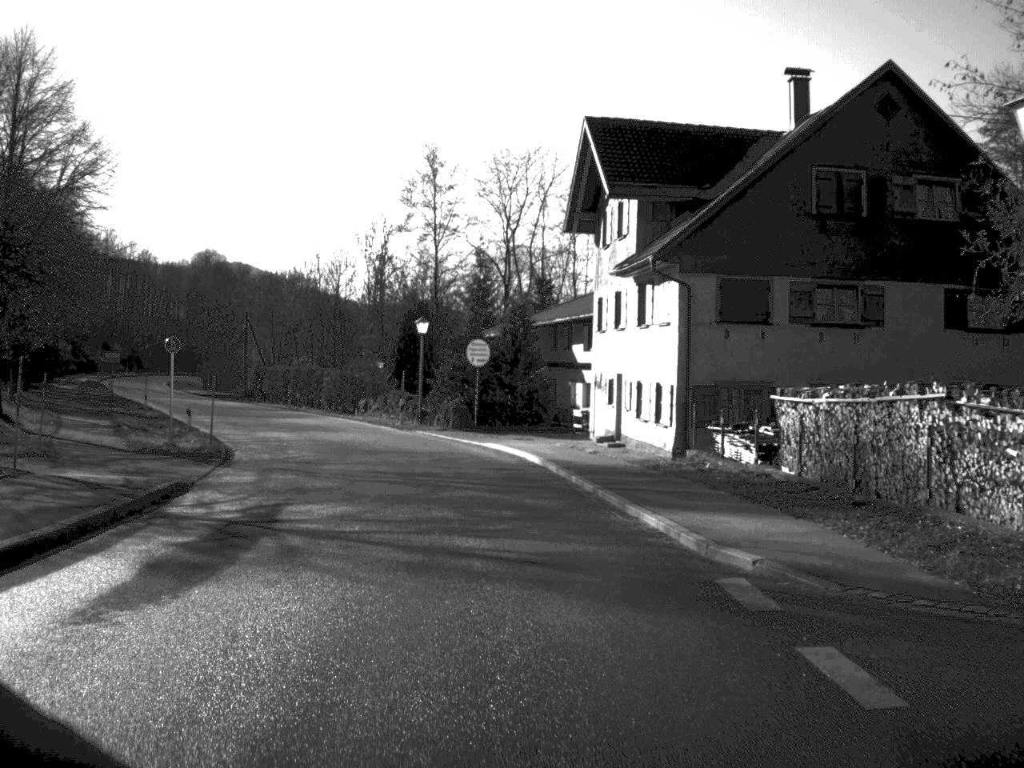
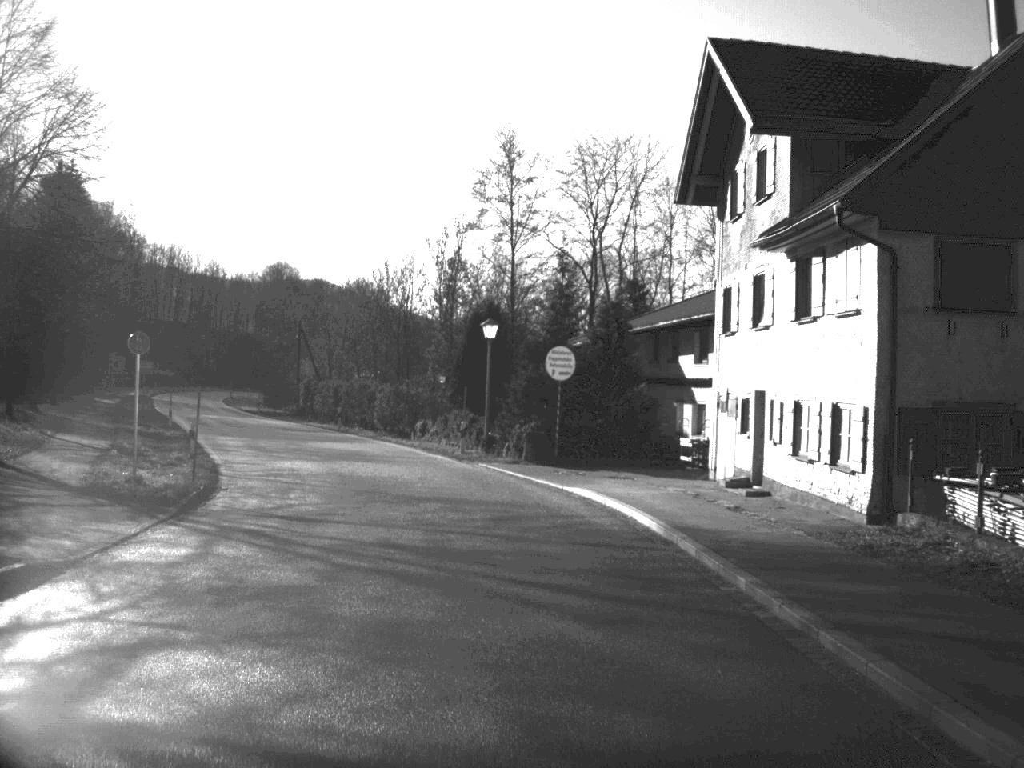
(-0.3, +9.7) m; -4°
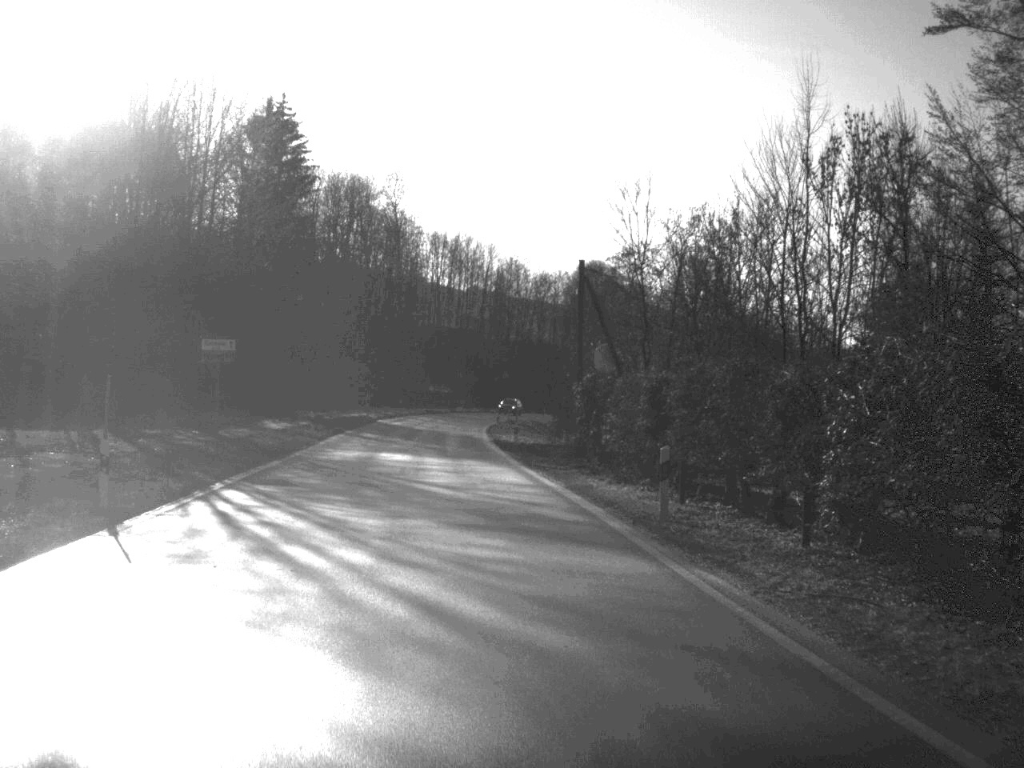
(-5.5, +40.1) m; -14°
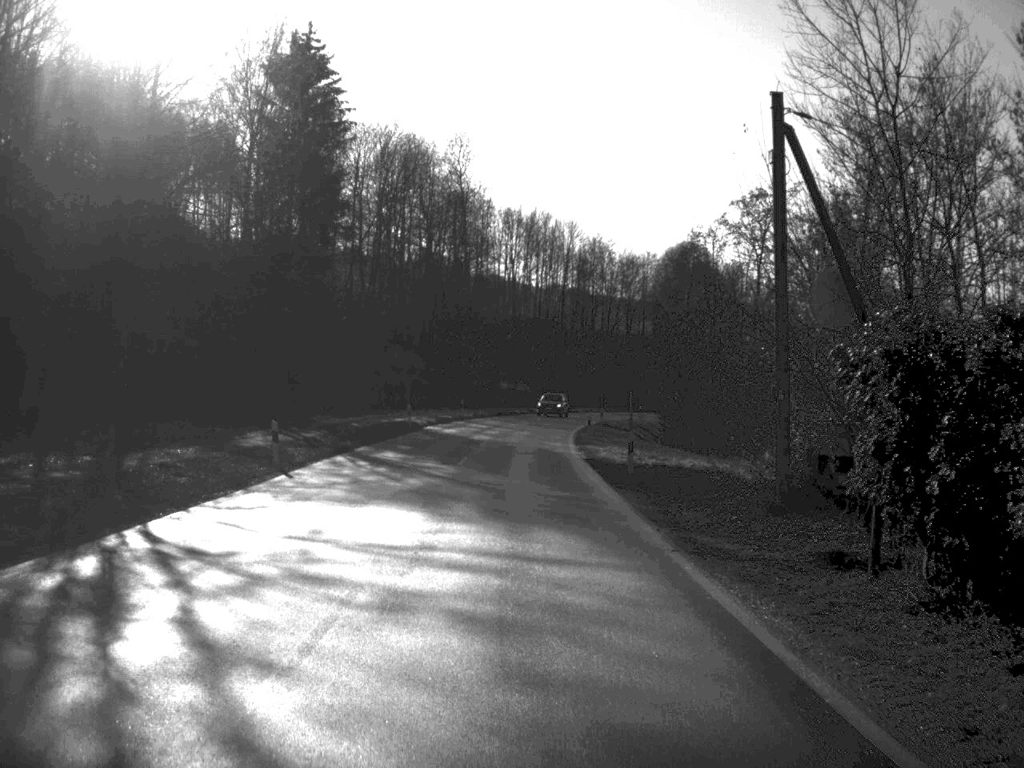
(-0.7, +20.4) m; -3°
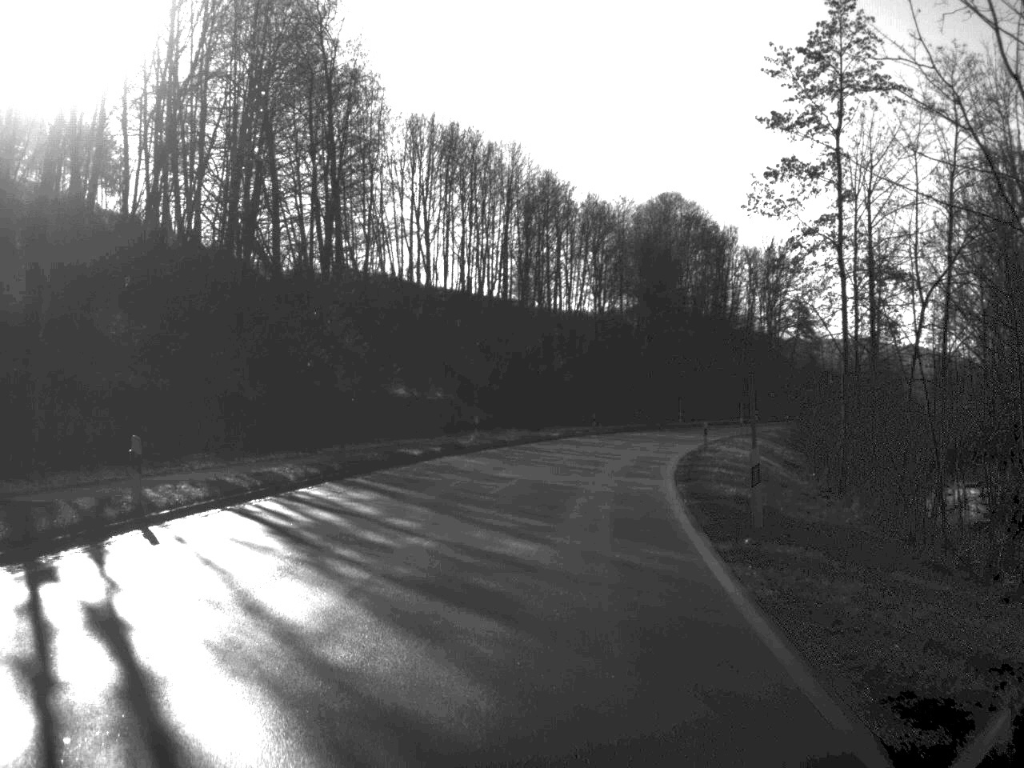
(+0.7, +56.8) m; +3°
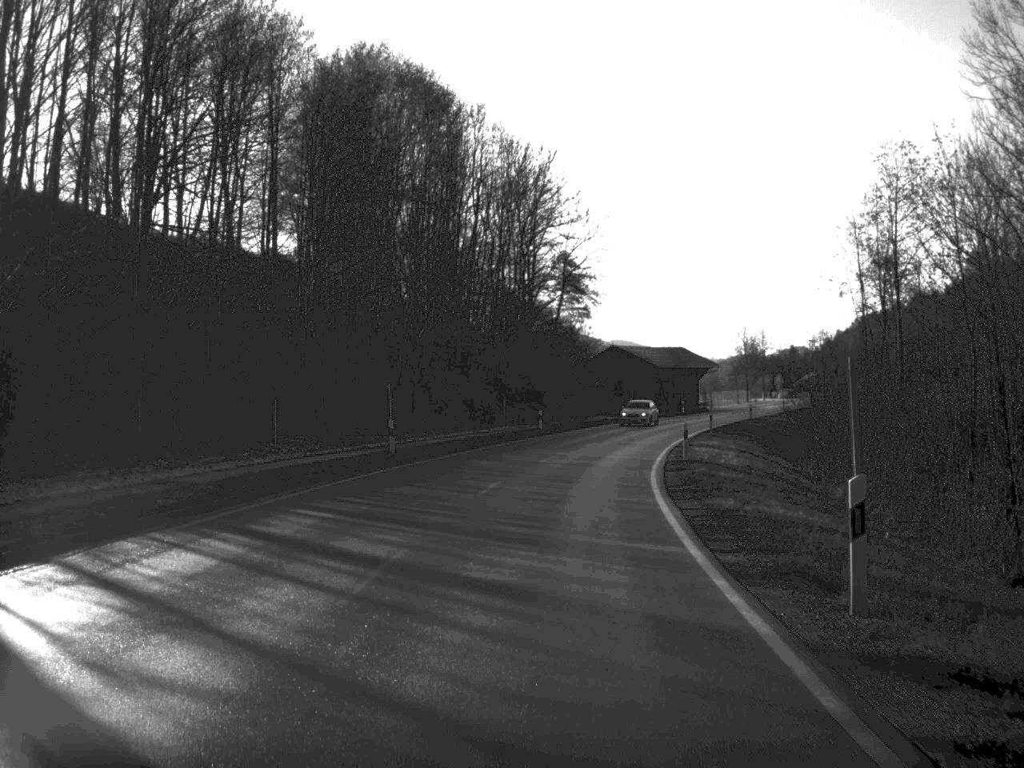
(+6.8, +59.5) m; +13°
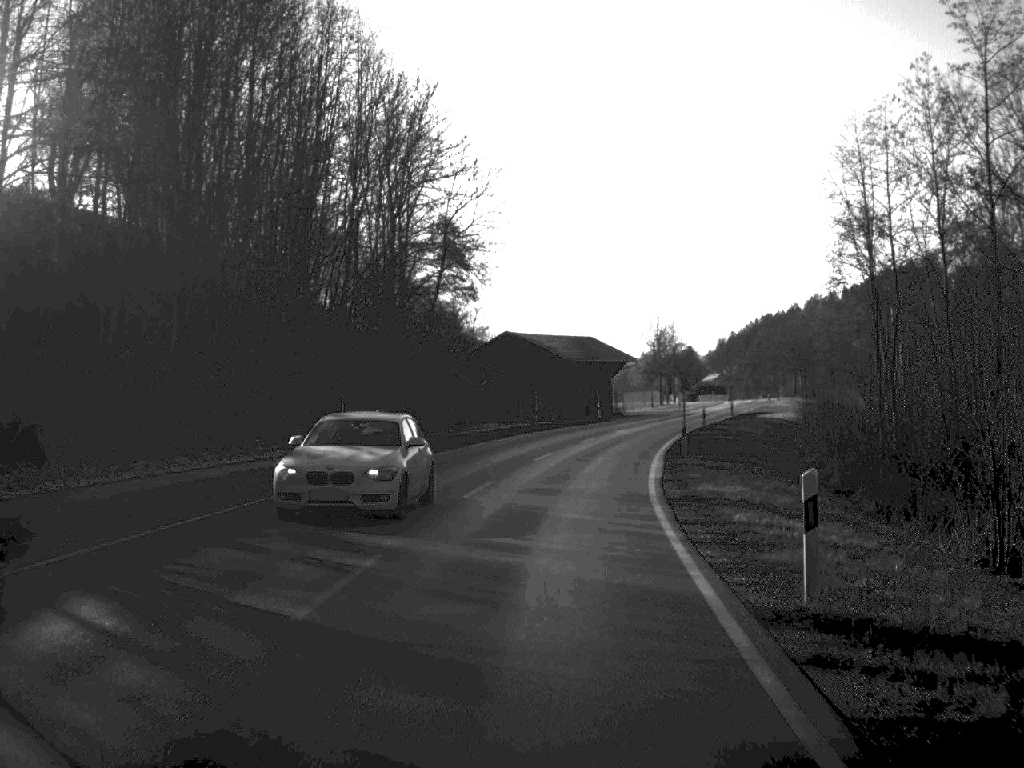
(+1.1, +24.6) m; +5°
